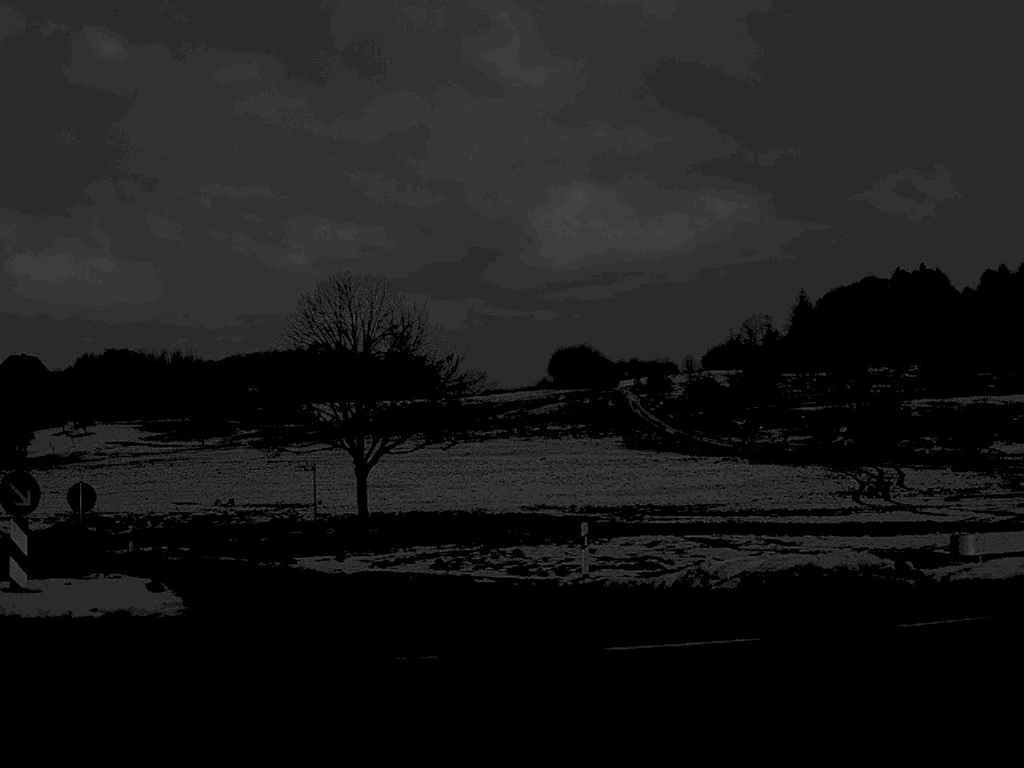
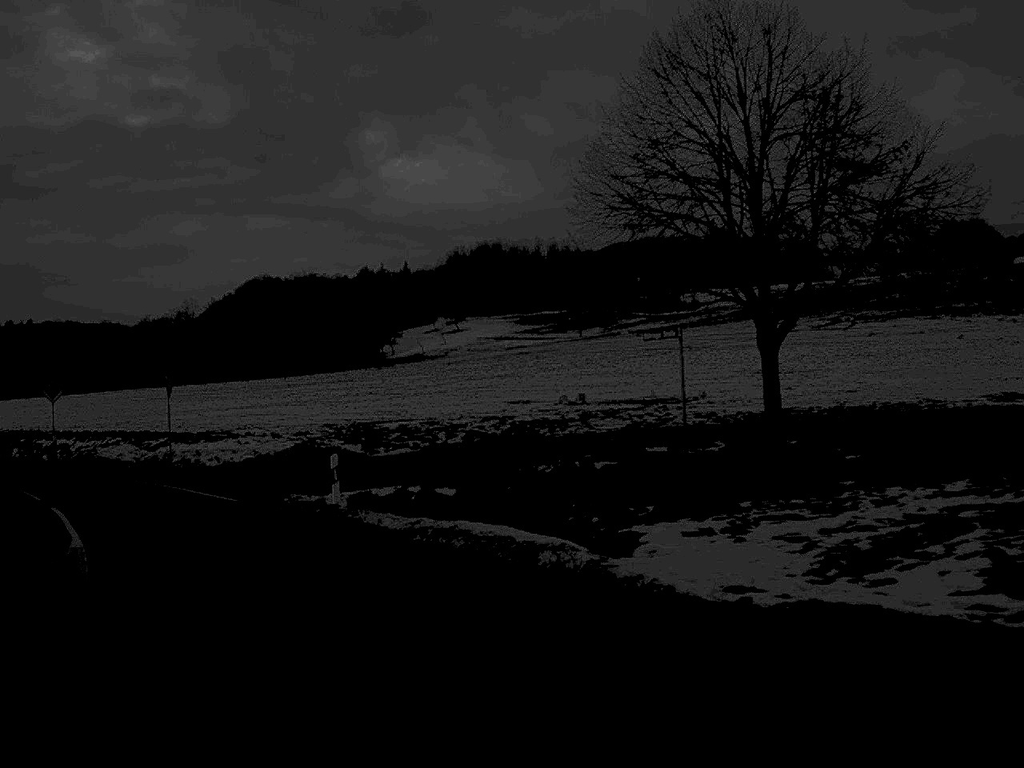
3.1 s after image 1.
(-2.3, +18.3) m; -18°
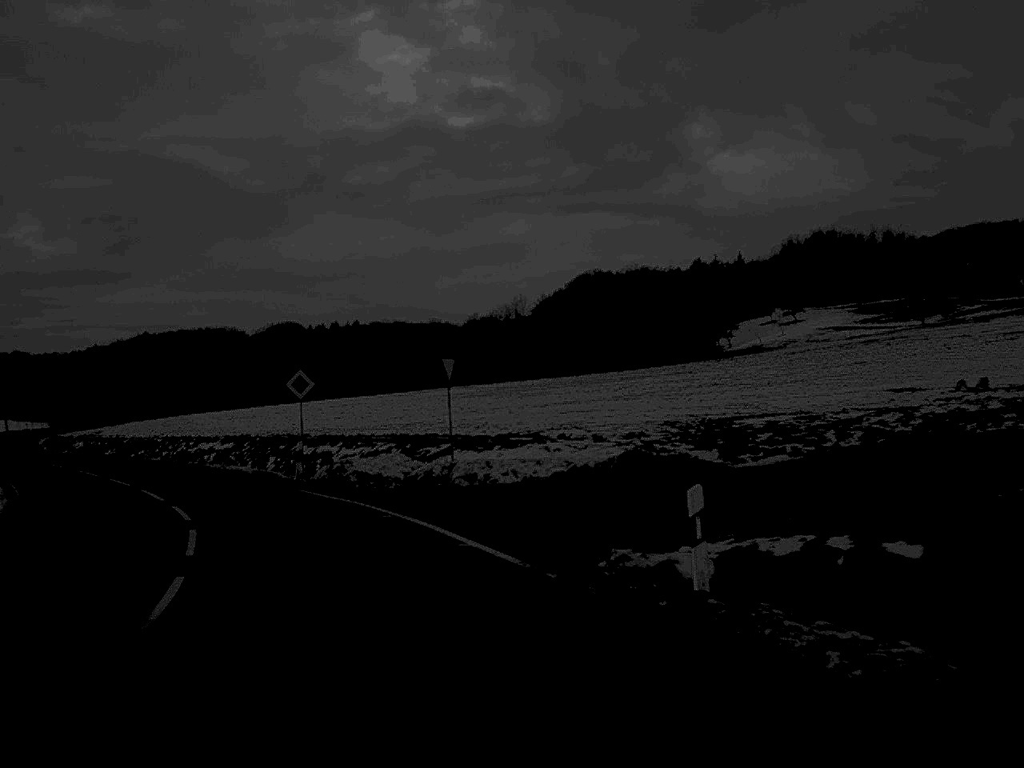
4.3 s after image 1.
(-1.4, +10.4) m; -15°
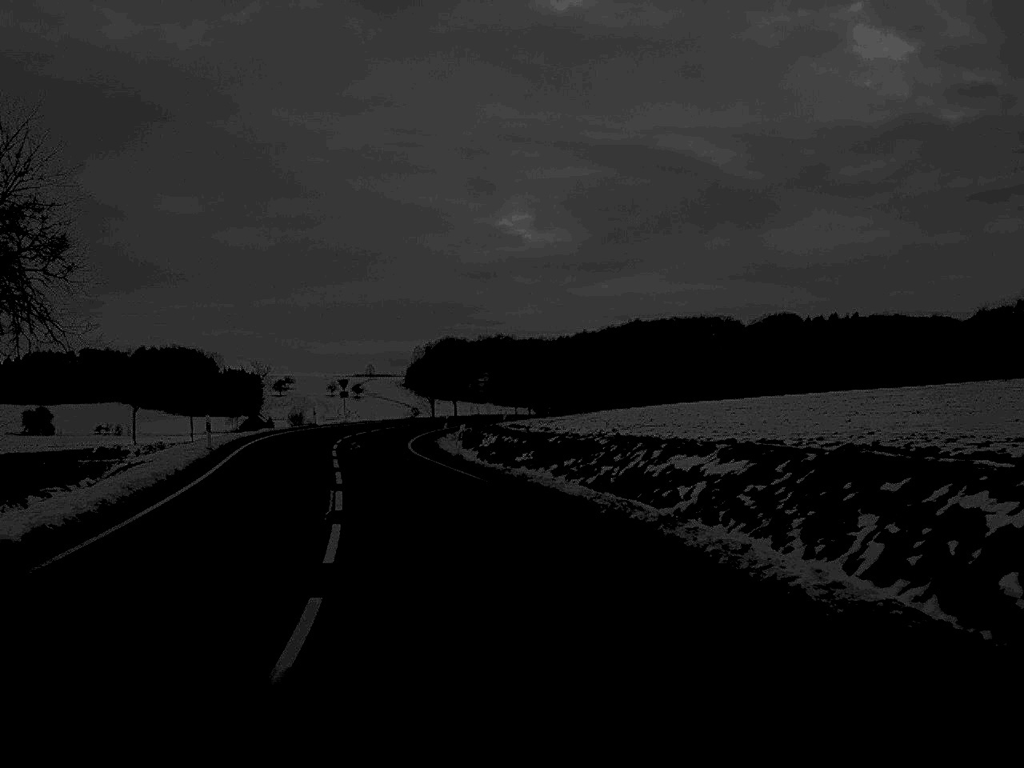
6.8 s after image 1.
(-5.7, +26.2) m; -22°
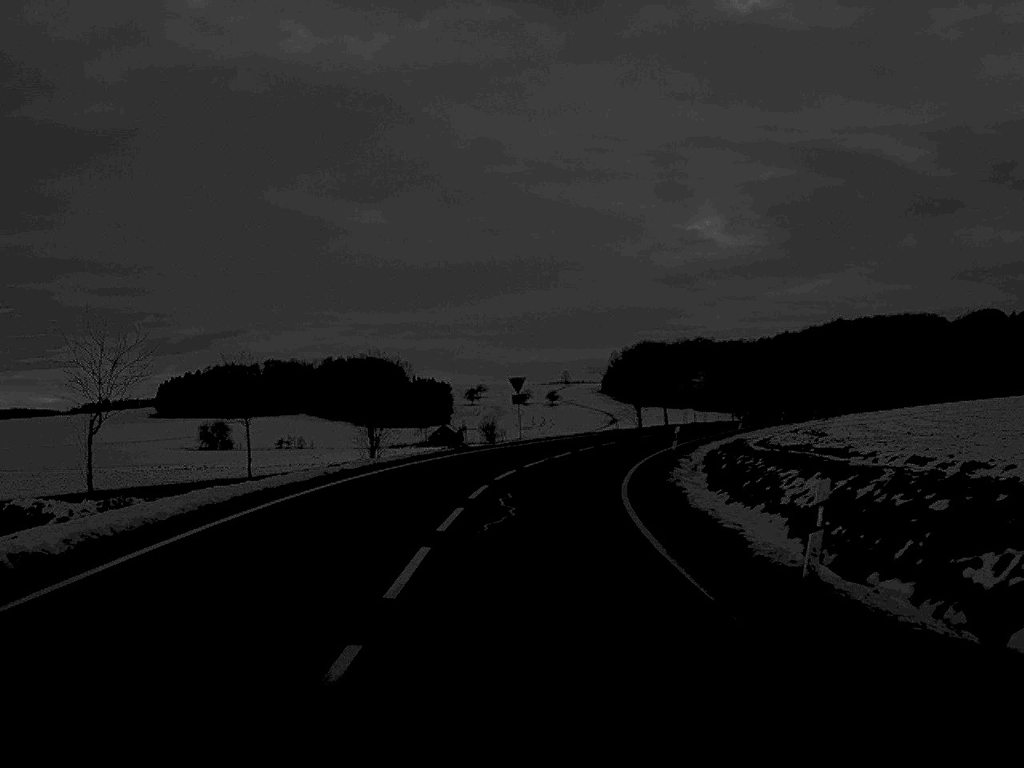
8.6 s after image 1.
(-2.4, +26.1) m; -8°
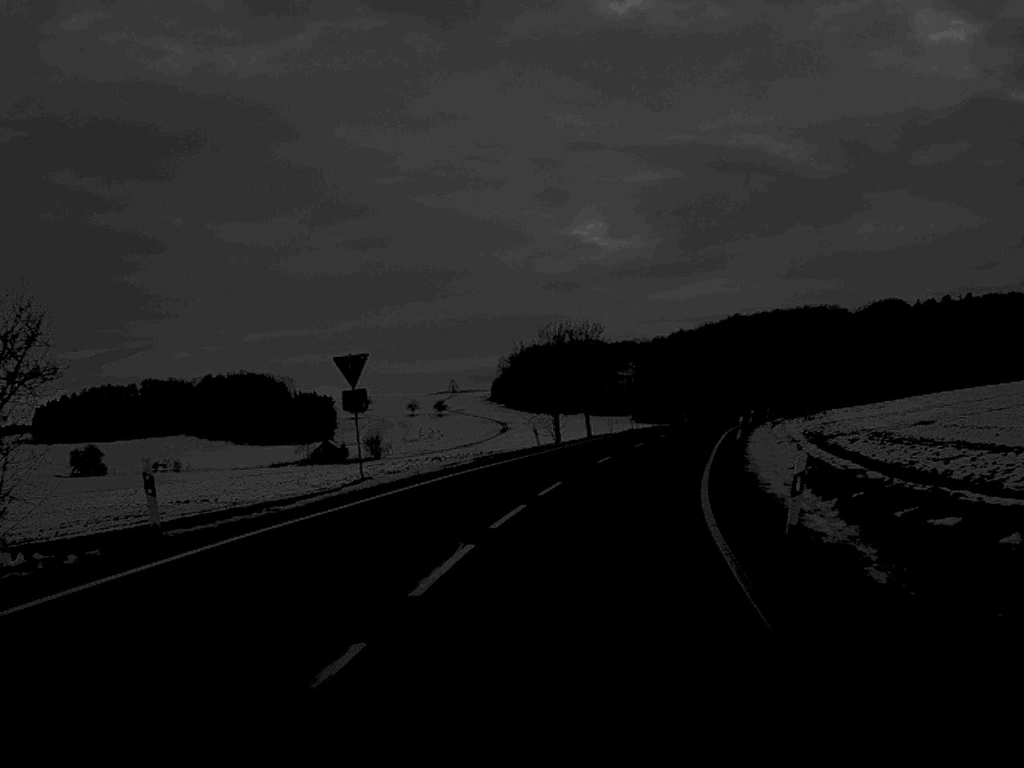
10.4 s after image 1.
(+0.9, +29.7) m; +5°
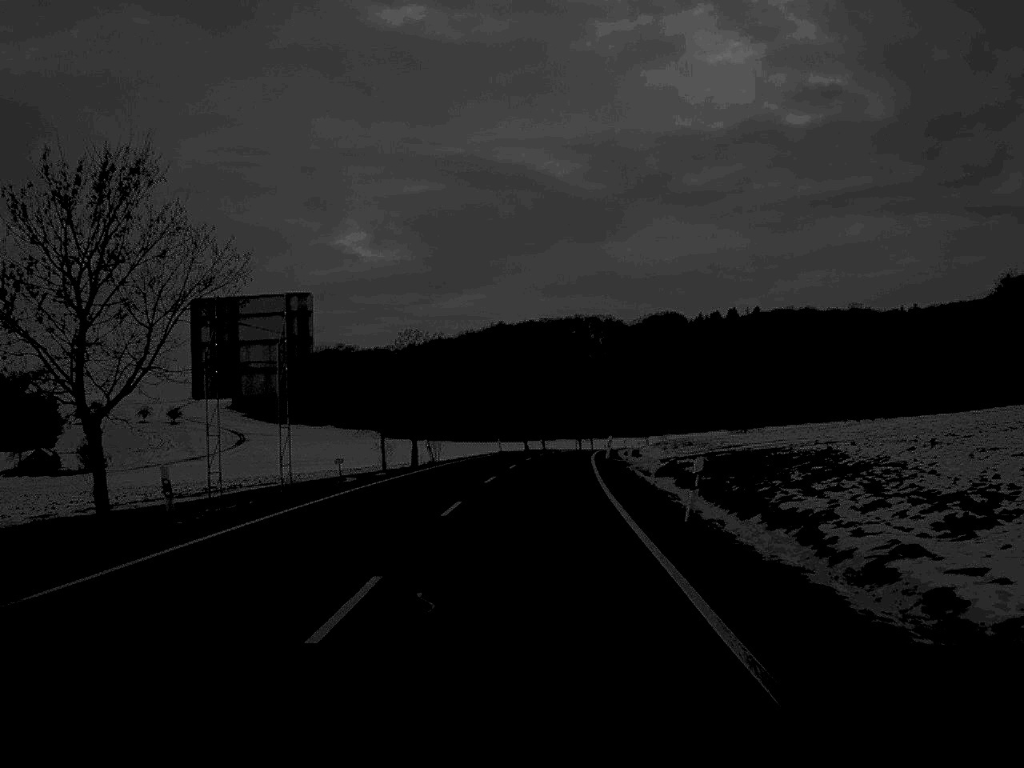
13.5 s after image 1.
(+7.8, +61.1) m; +11°
